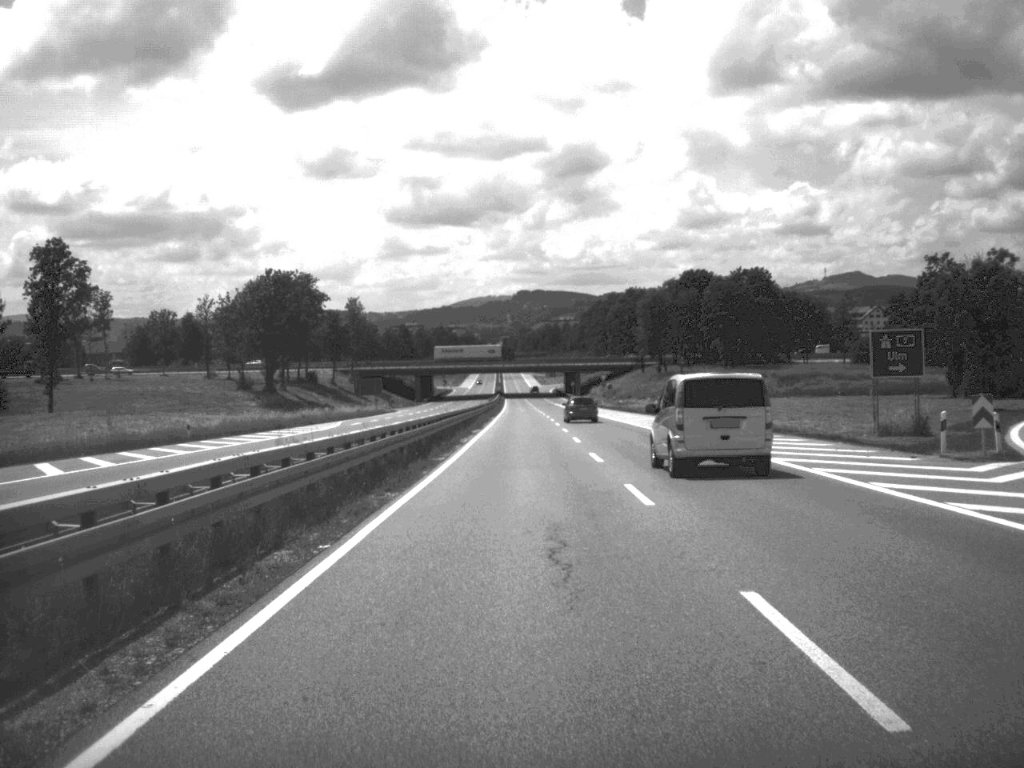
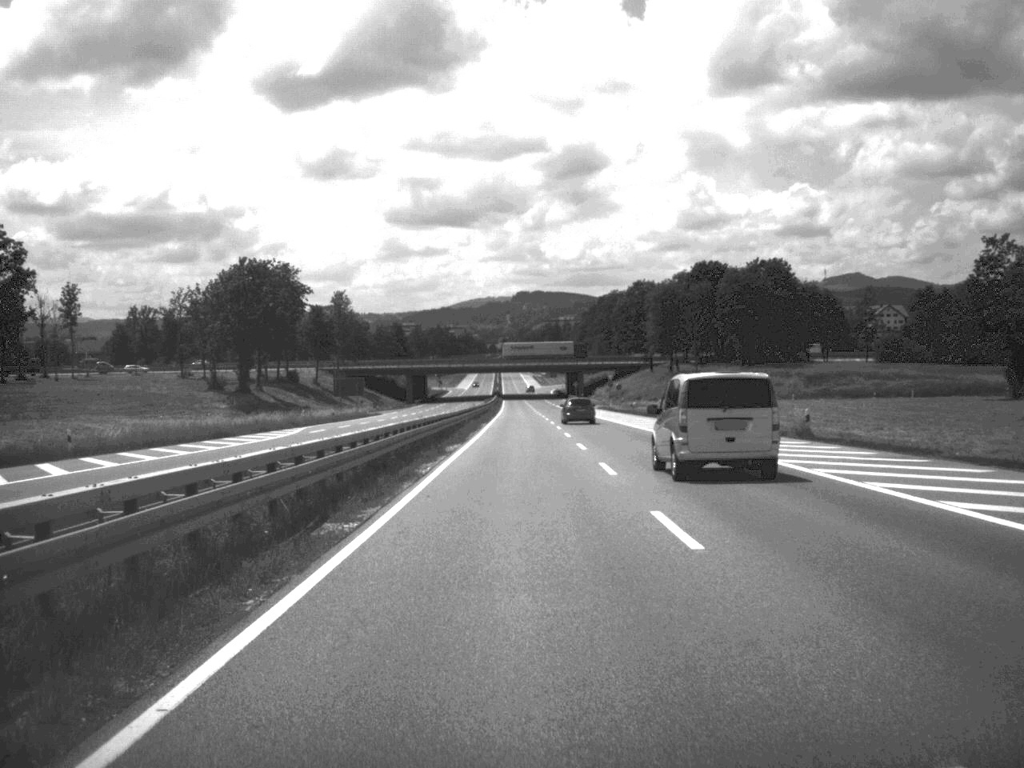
(0.0, +16.6) m; 0°
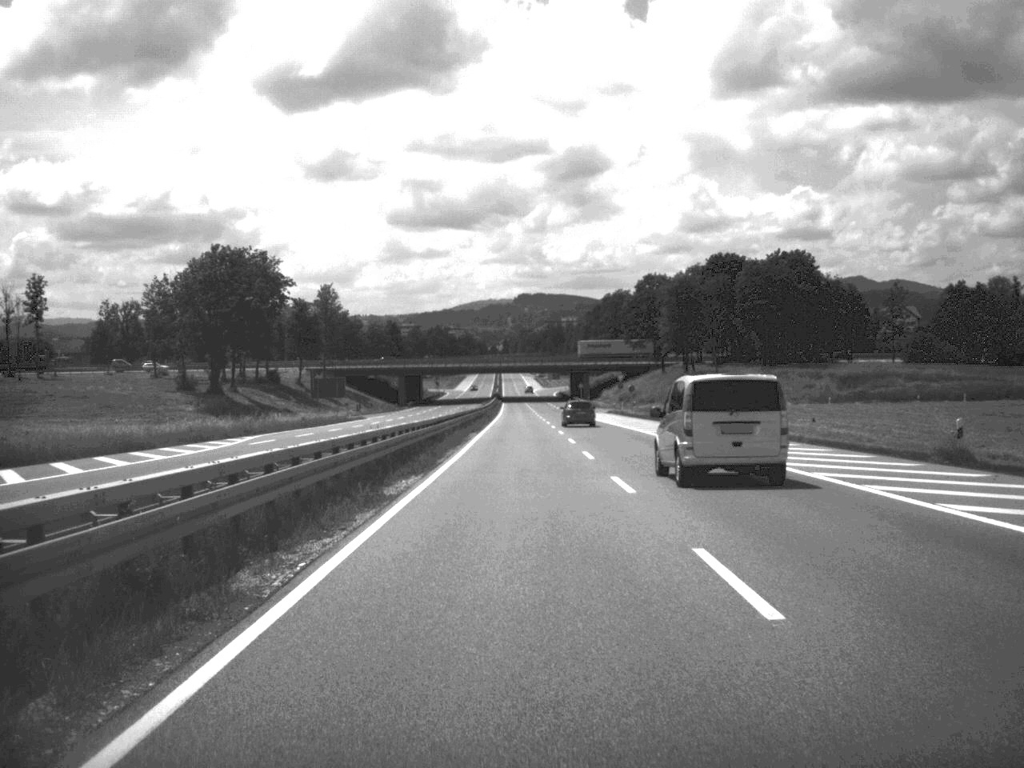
(0.0, +15.9) m; 0°
